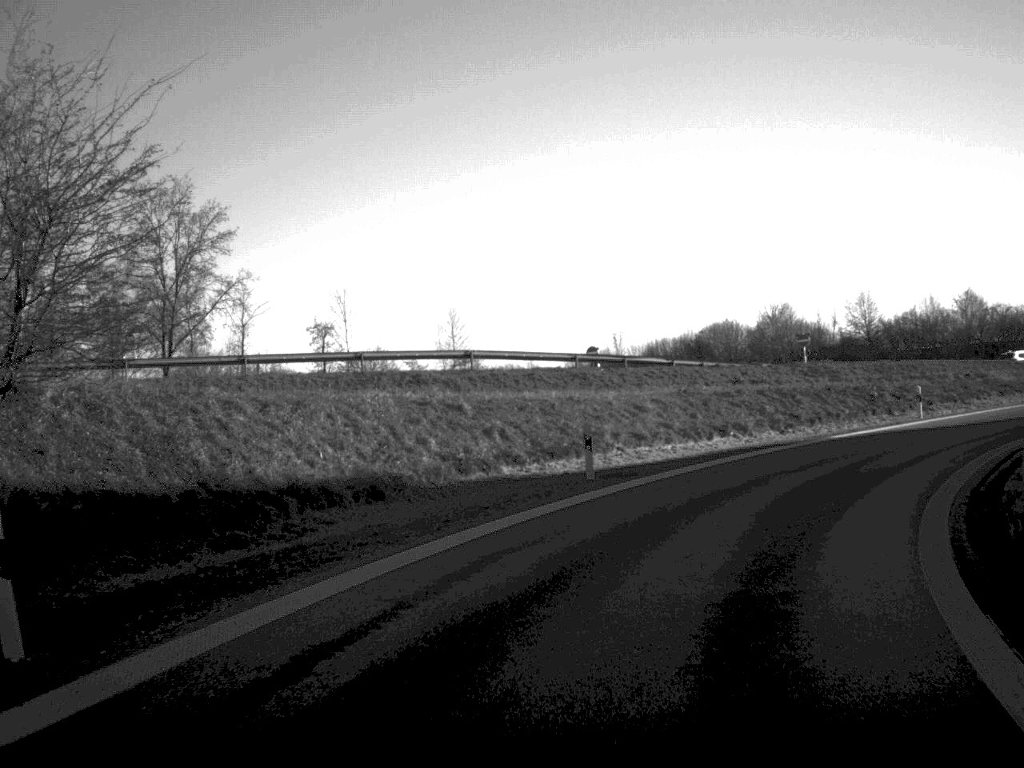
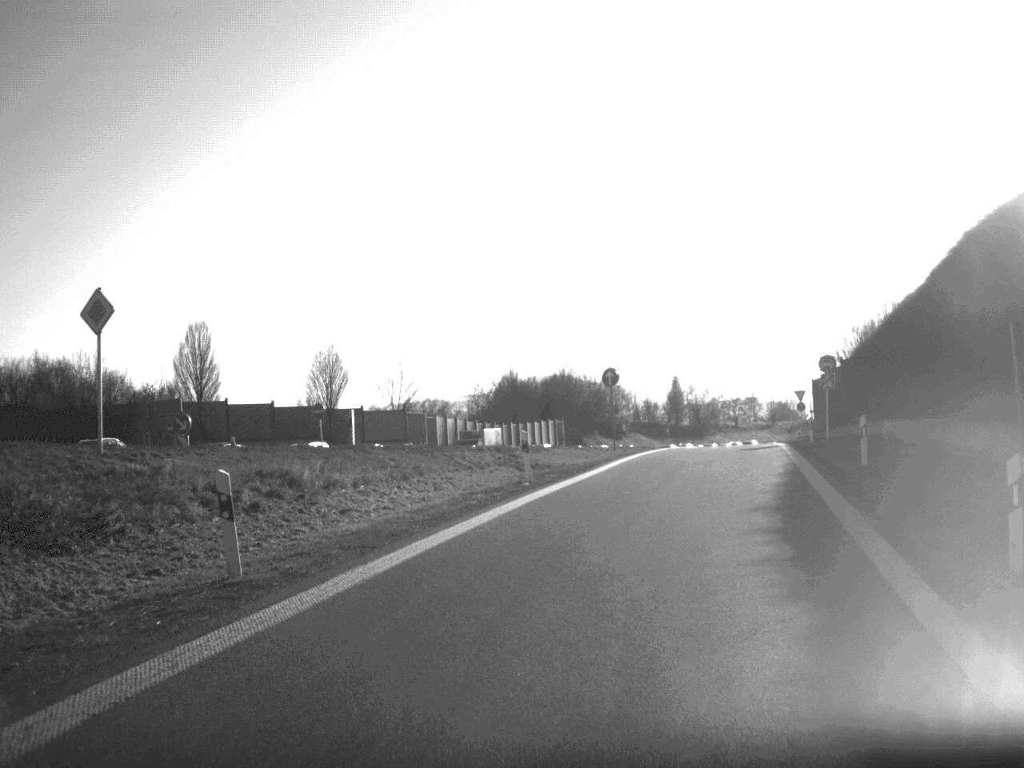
(+16.6, +37.2) m; +48°
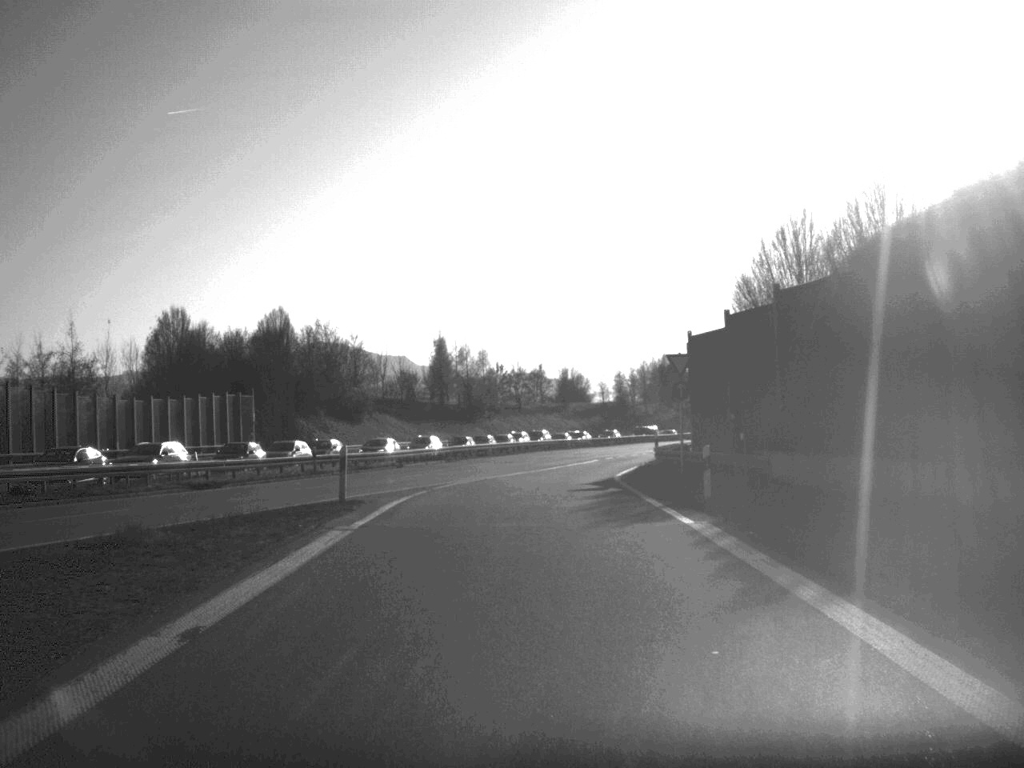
(+6.2, +45.5) m; +9°
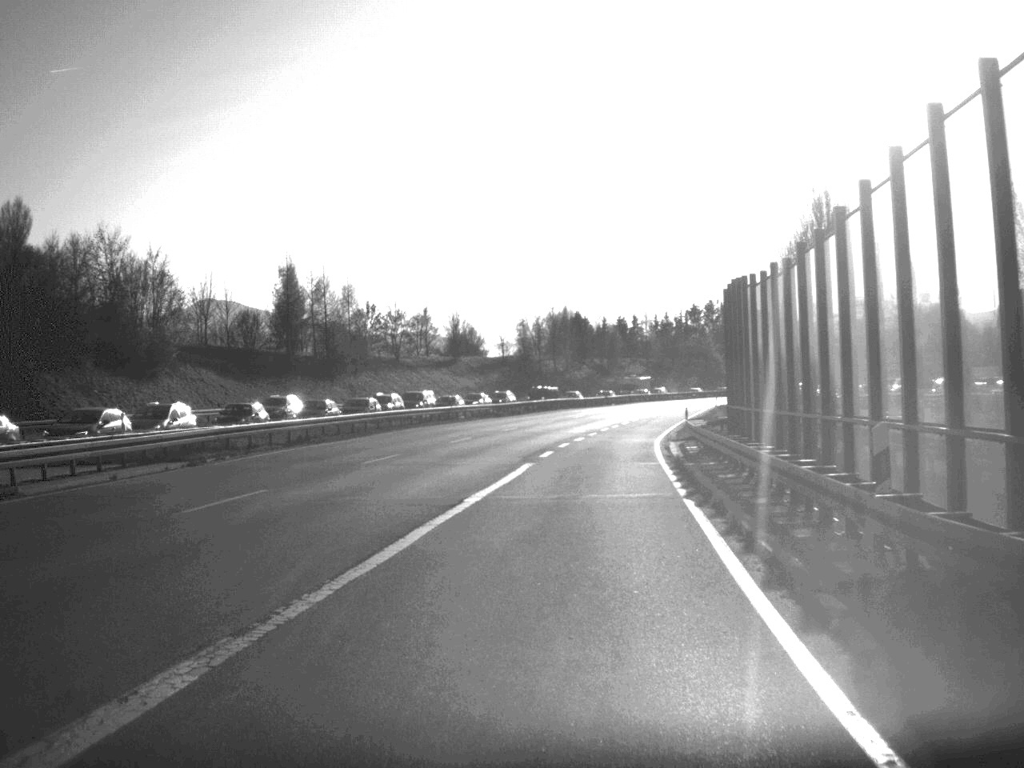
(+1.1, +37.1) m; +5°
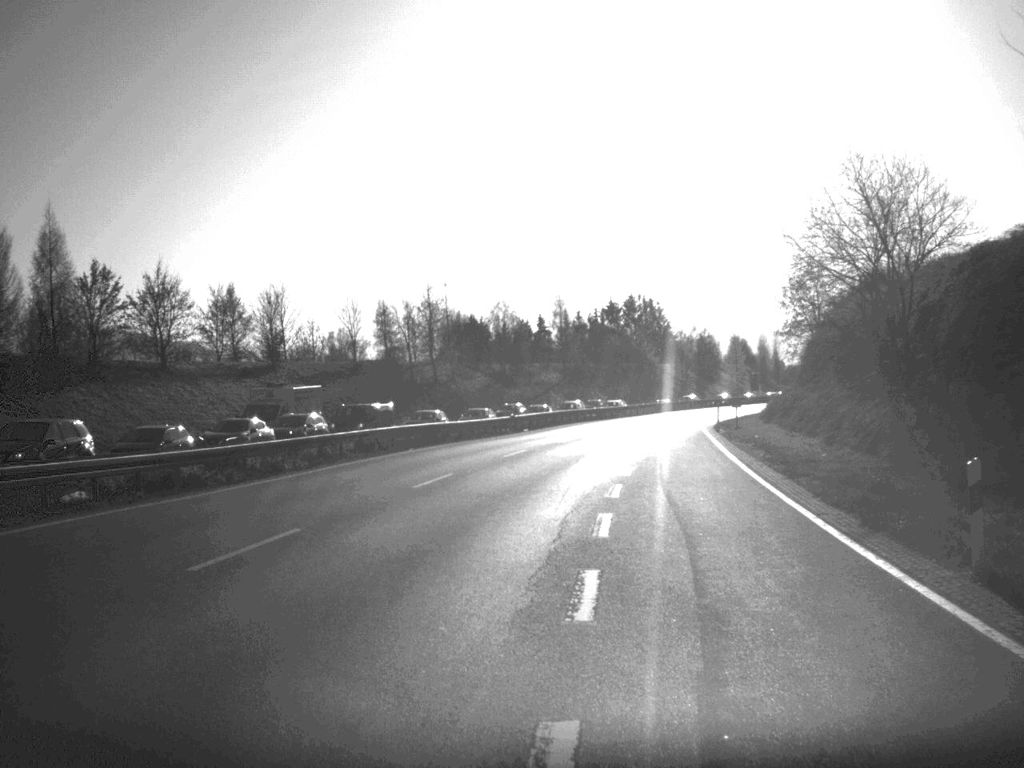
(+2.9, +52.6) m; +4°
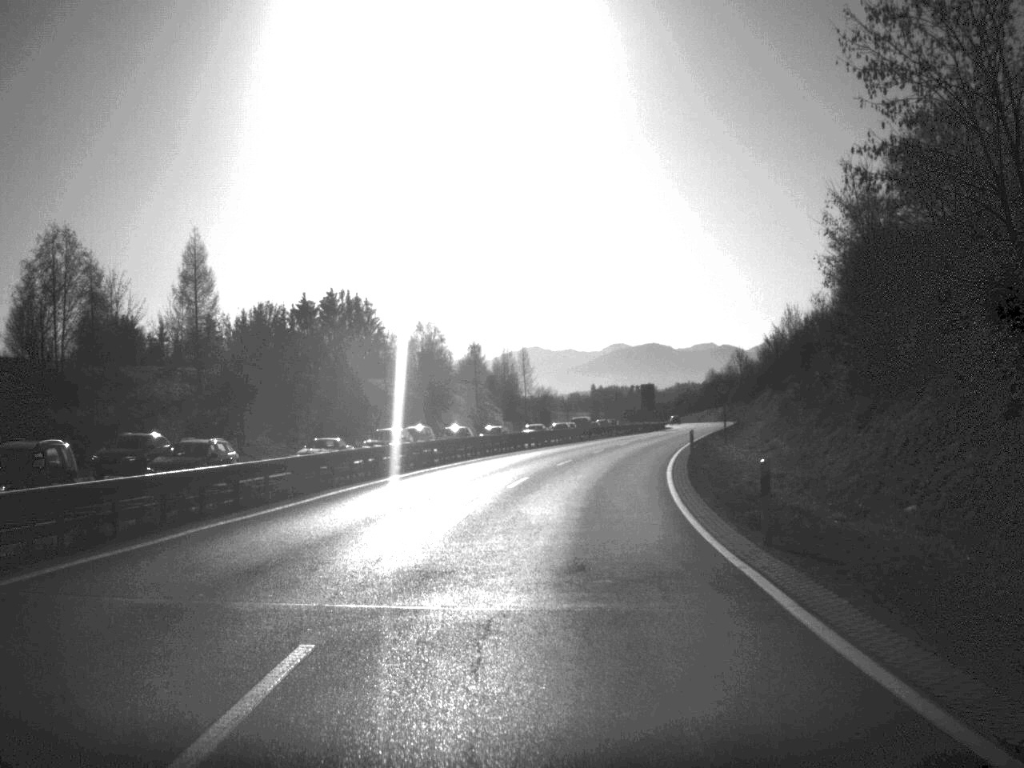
(+6.9, +66.9) m; +13°
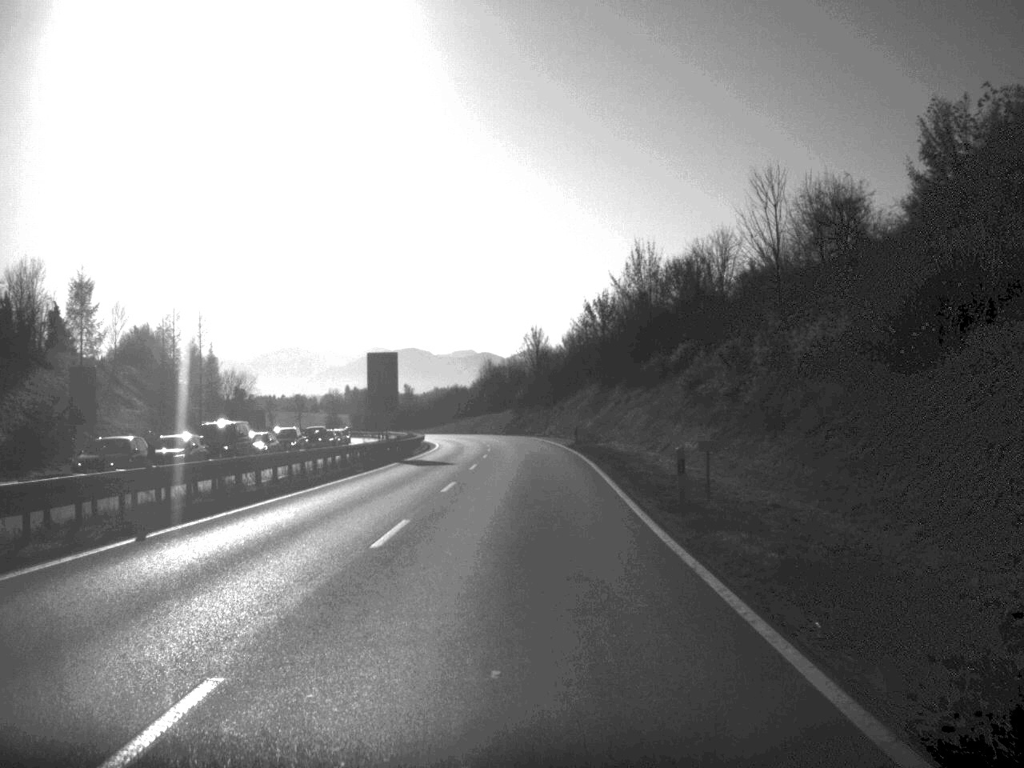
(+7.8, +71.9) m; +10°
